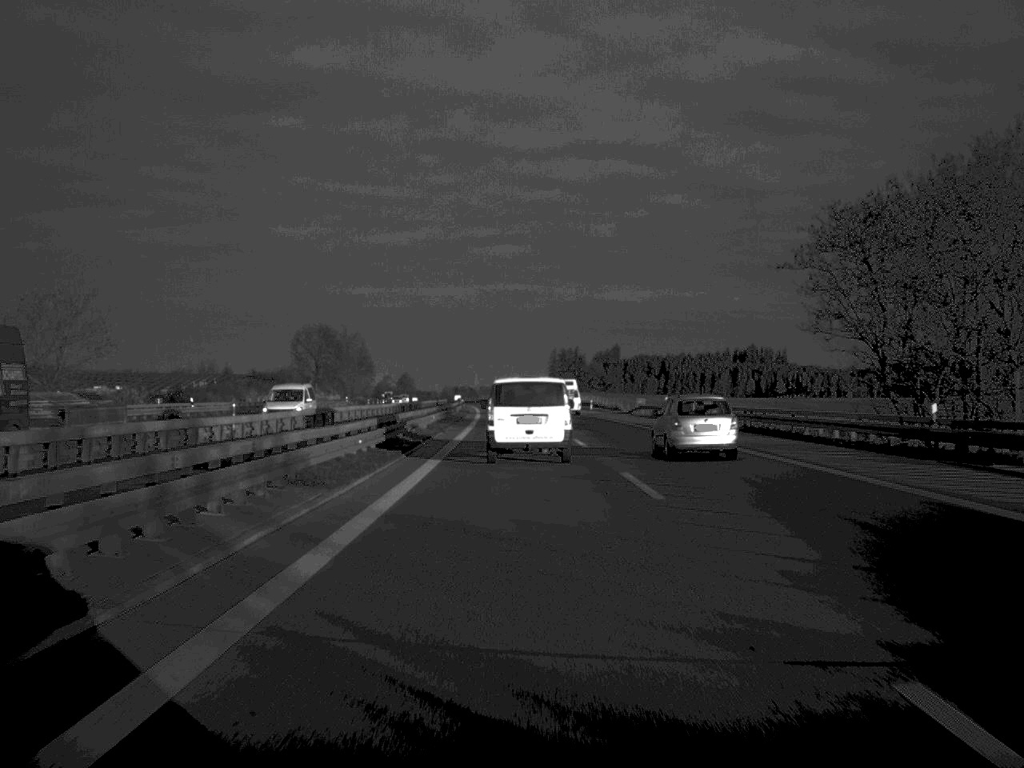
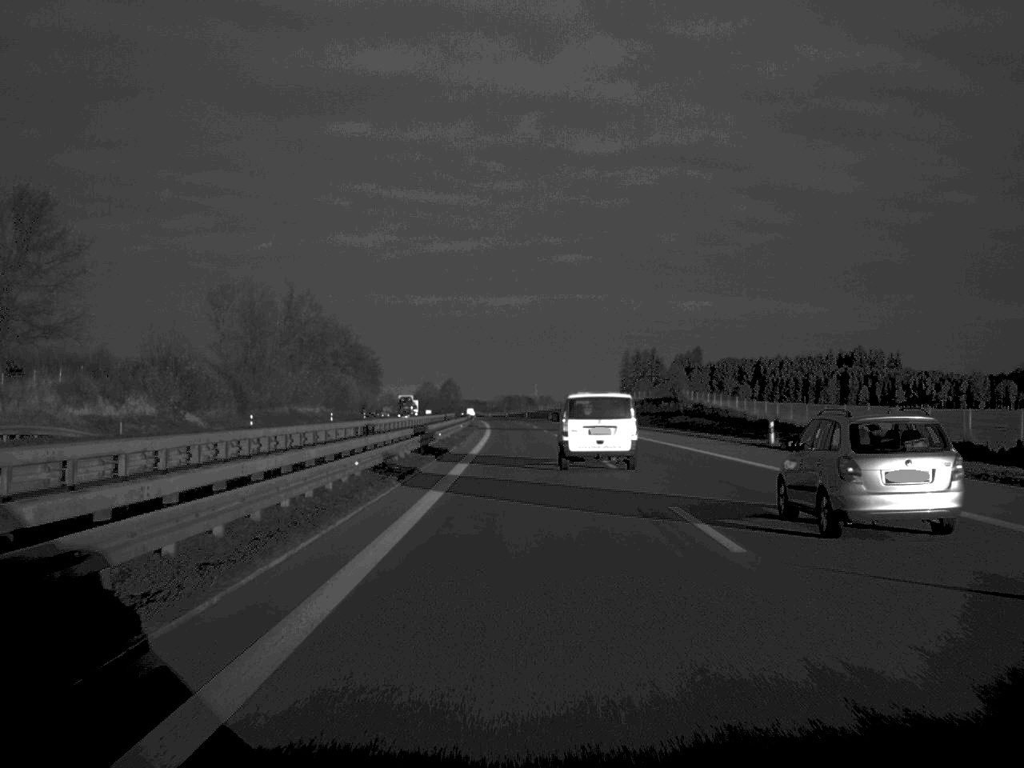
(-3.3, +129.9) m; -3°
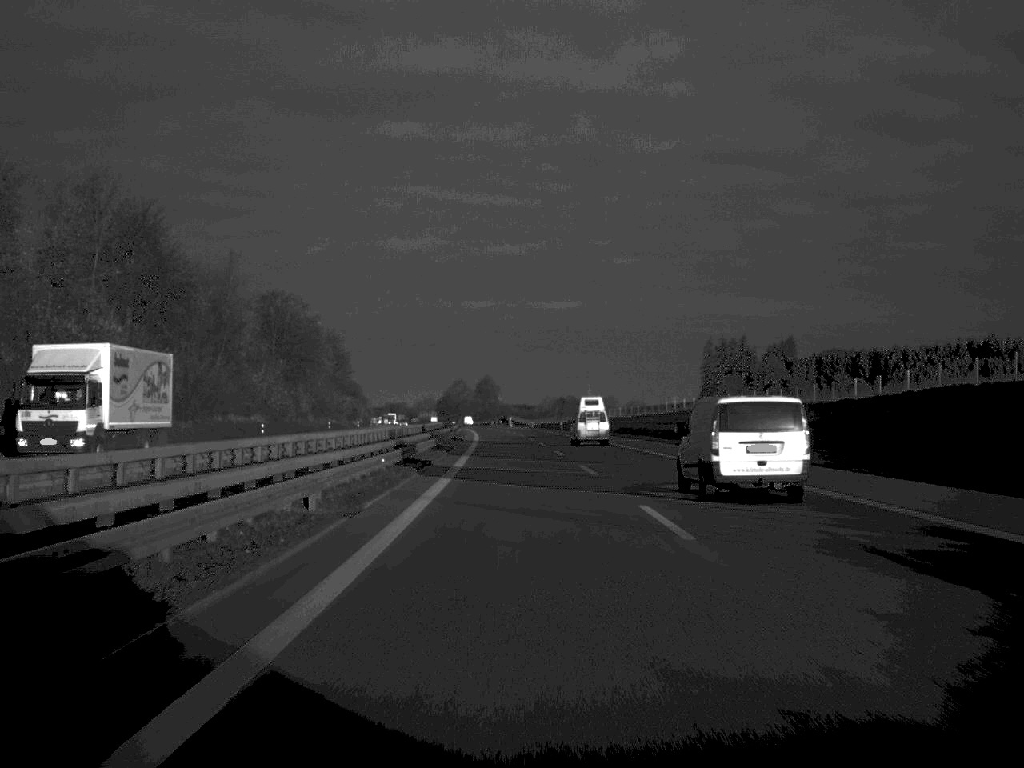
(-2.8, +142.0) m; -2°
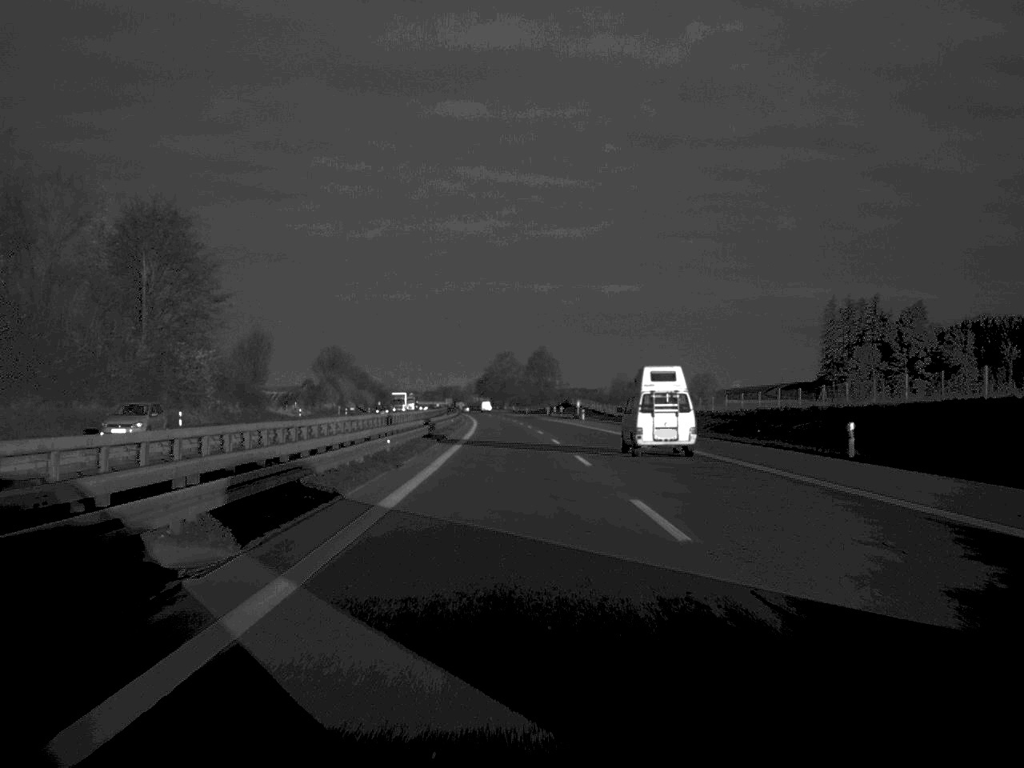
(-3.2, +128.3) m; -3°
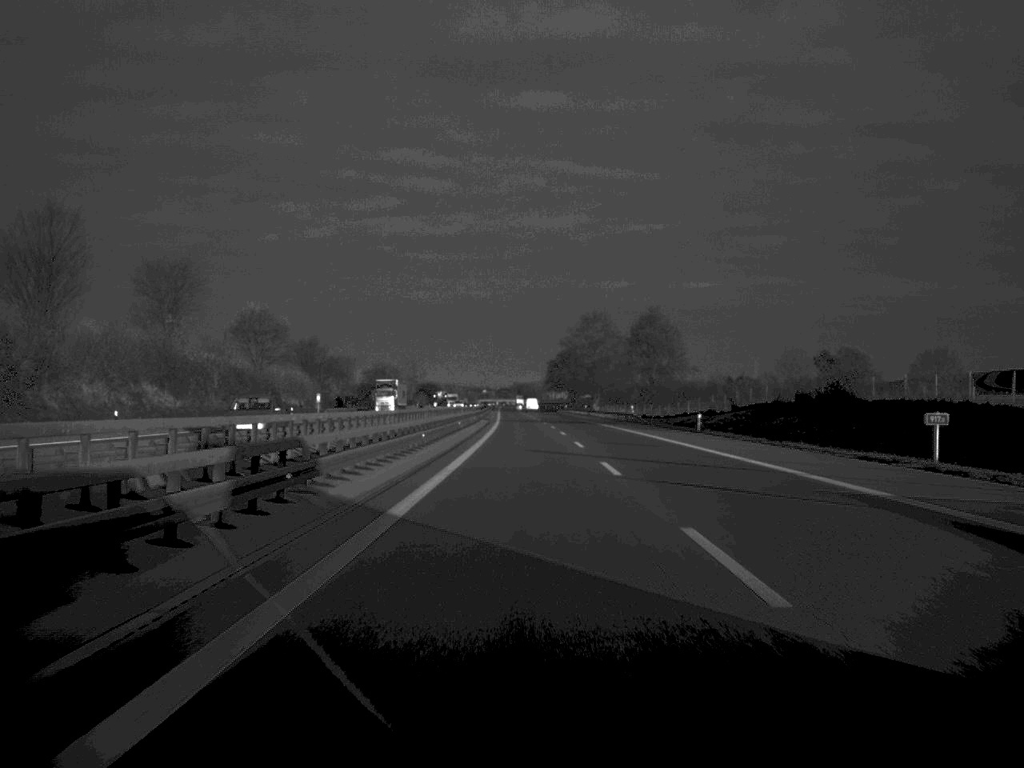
(-5.2, +165.5) m; -4°
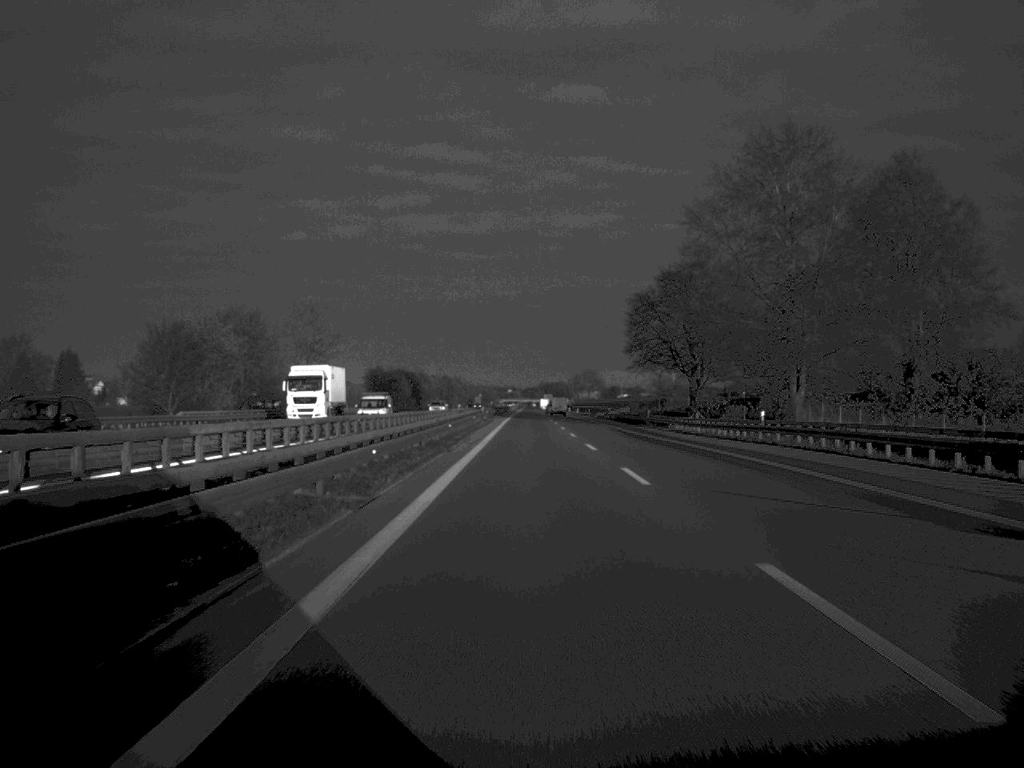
(-1.8, +165.2) m; -1°
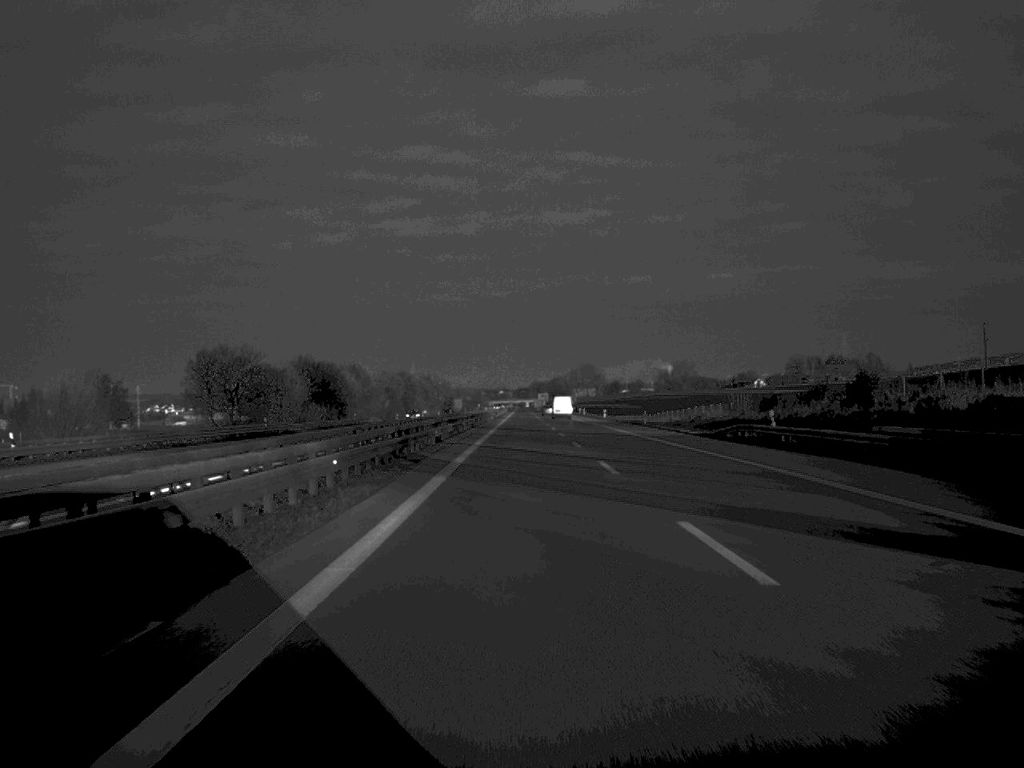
(+0.2, +102.2) m; 0°
